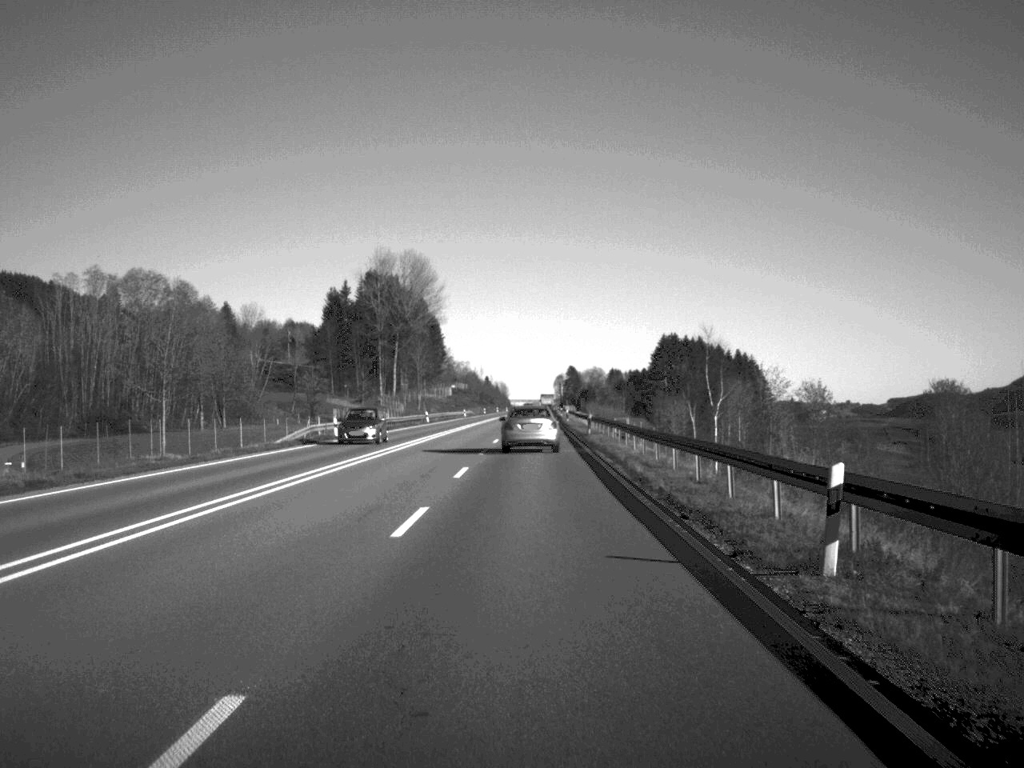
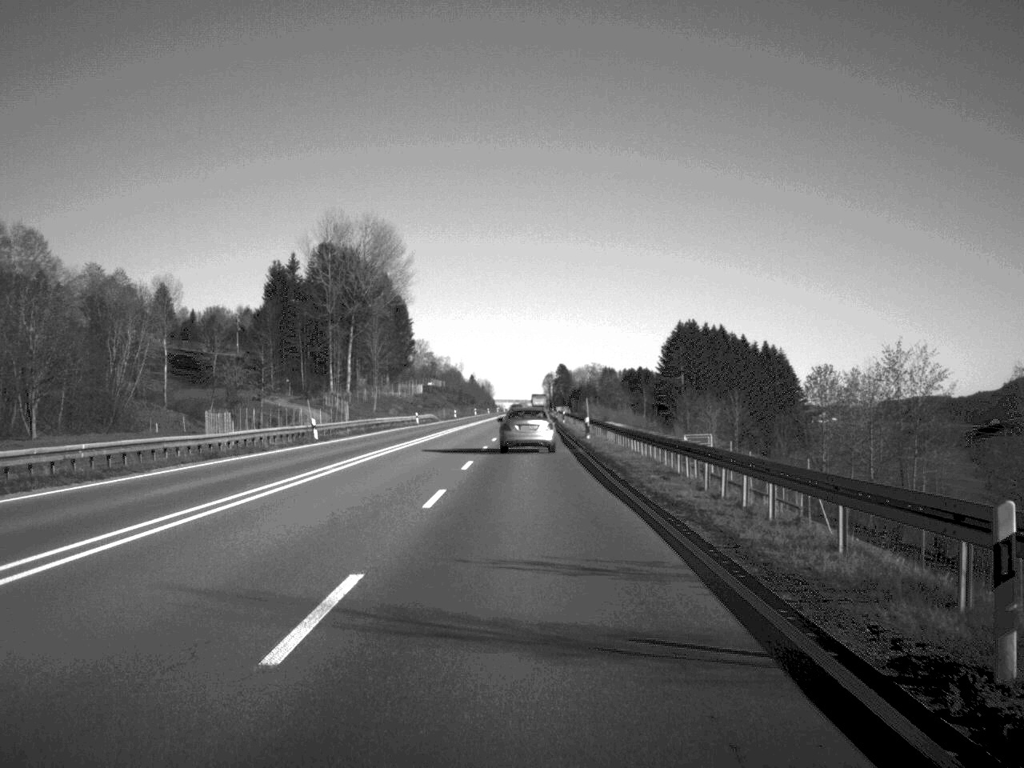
(+0.3, +54.9) m; +1°
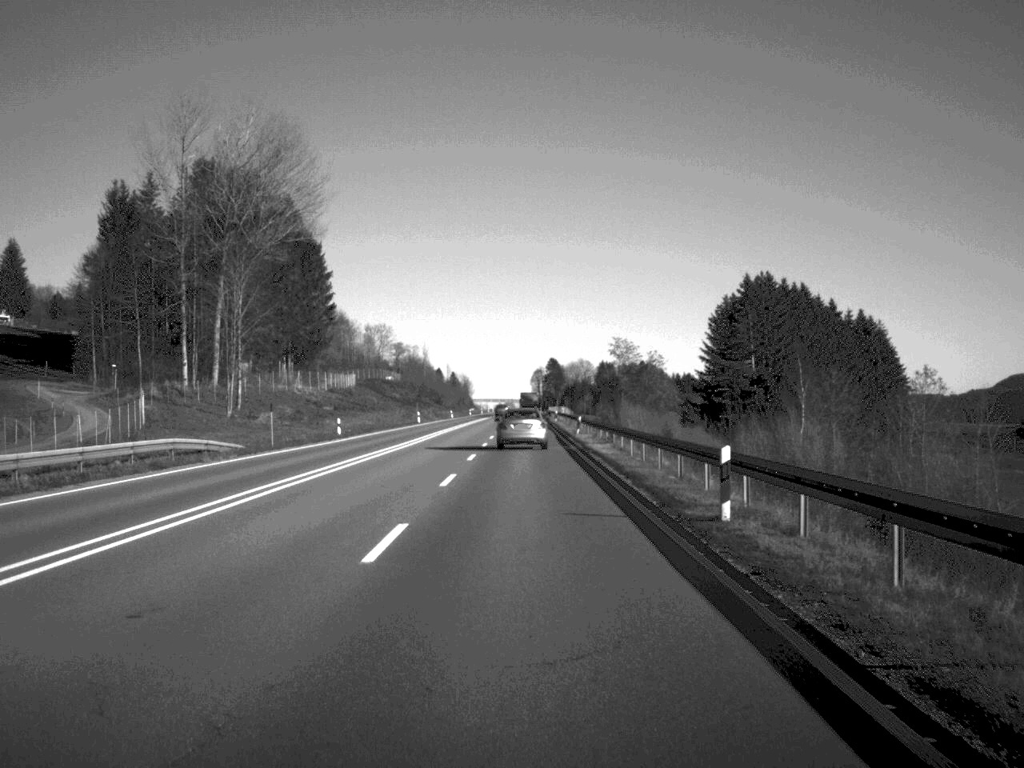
(+0.3, +90.5) m; +1°
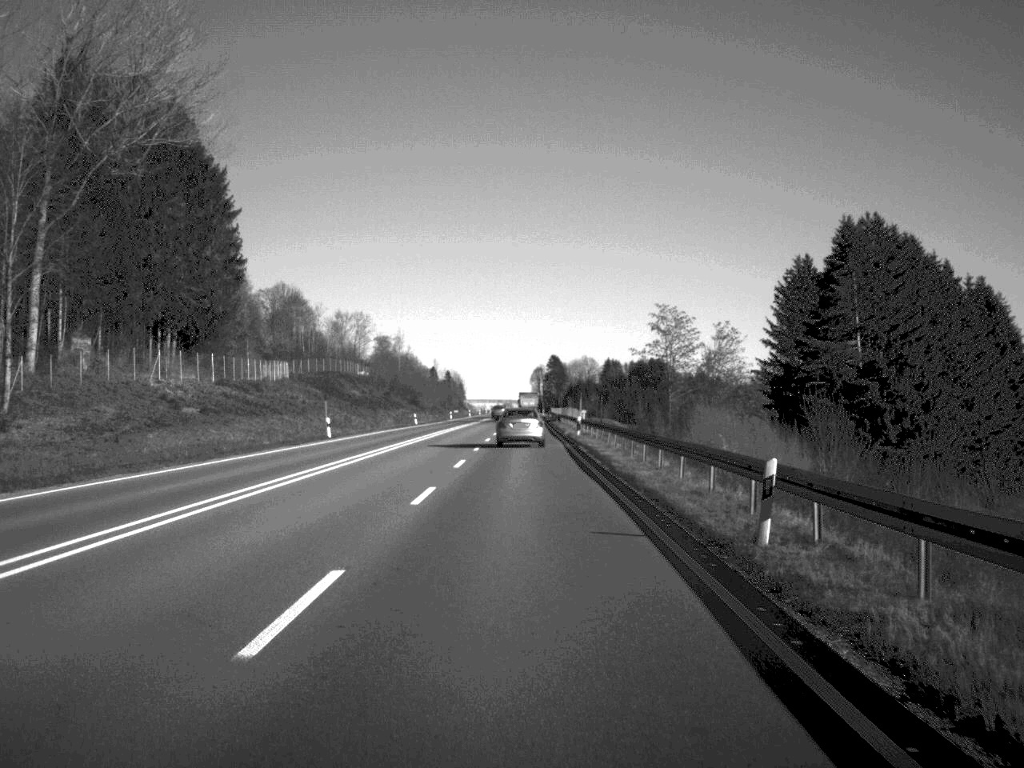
(0.0, +52.7) m; 0°
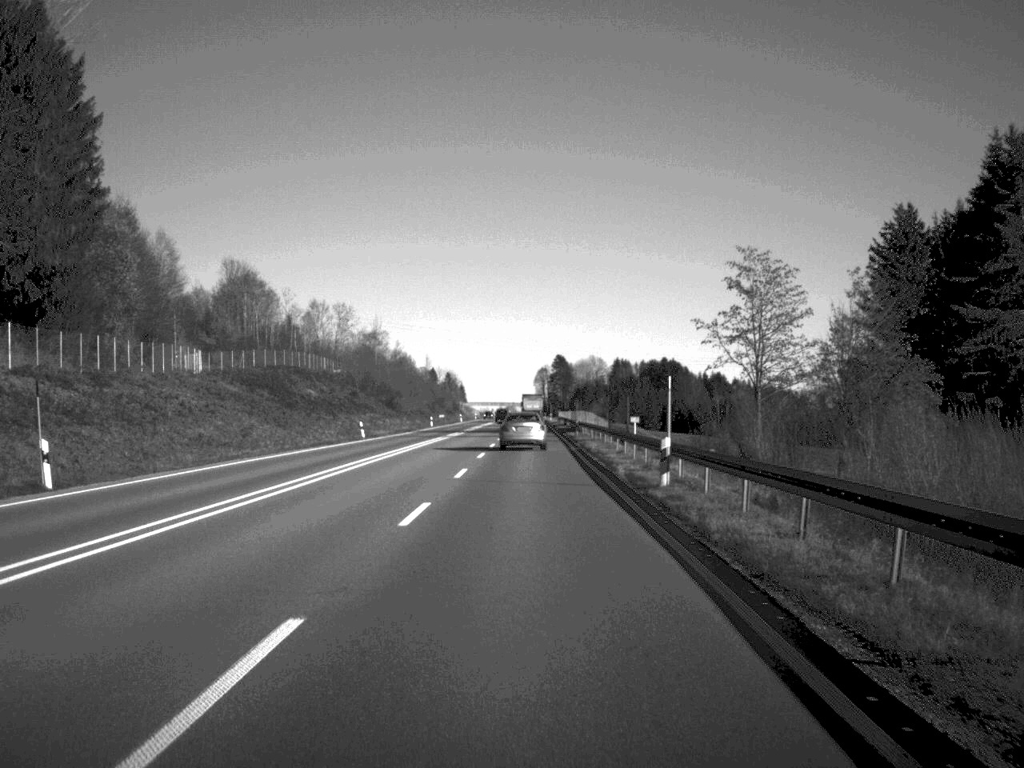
(-0.1, +38.8) m; 0°
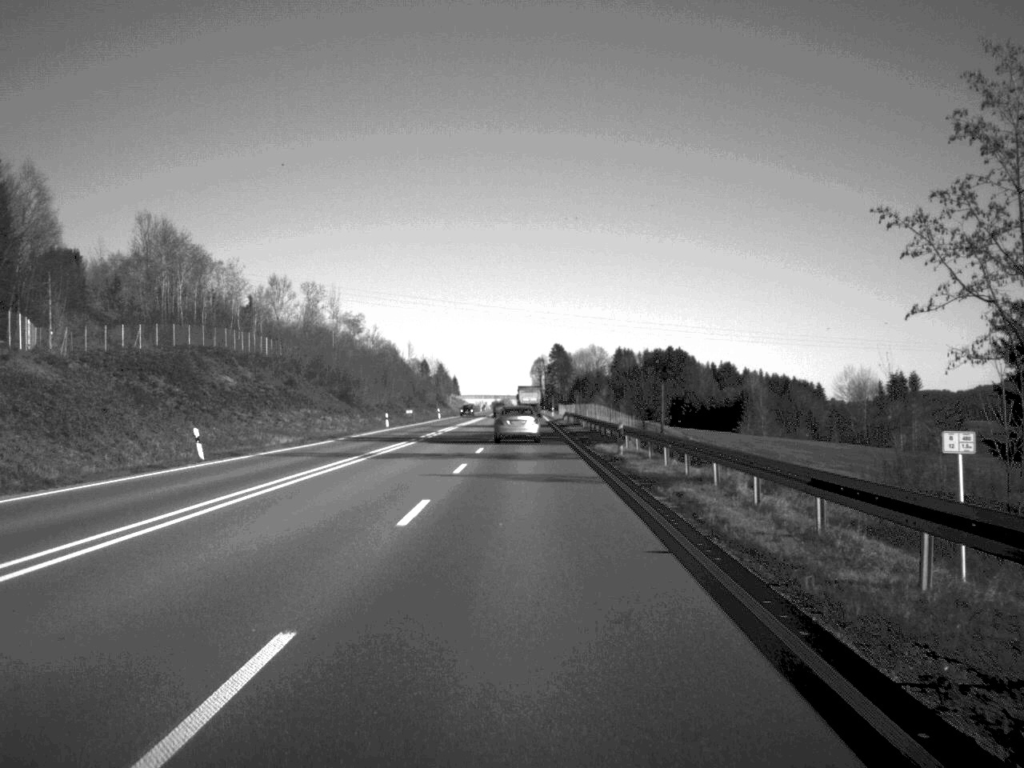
(+0.1, +36.7) m; 0°
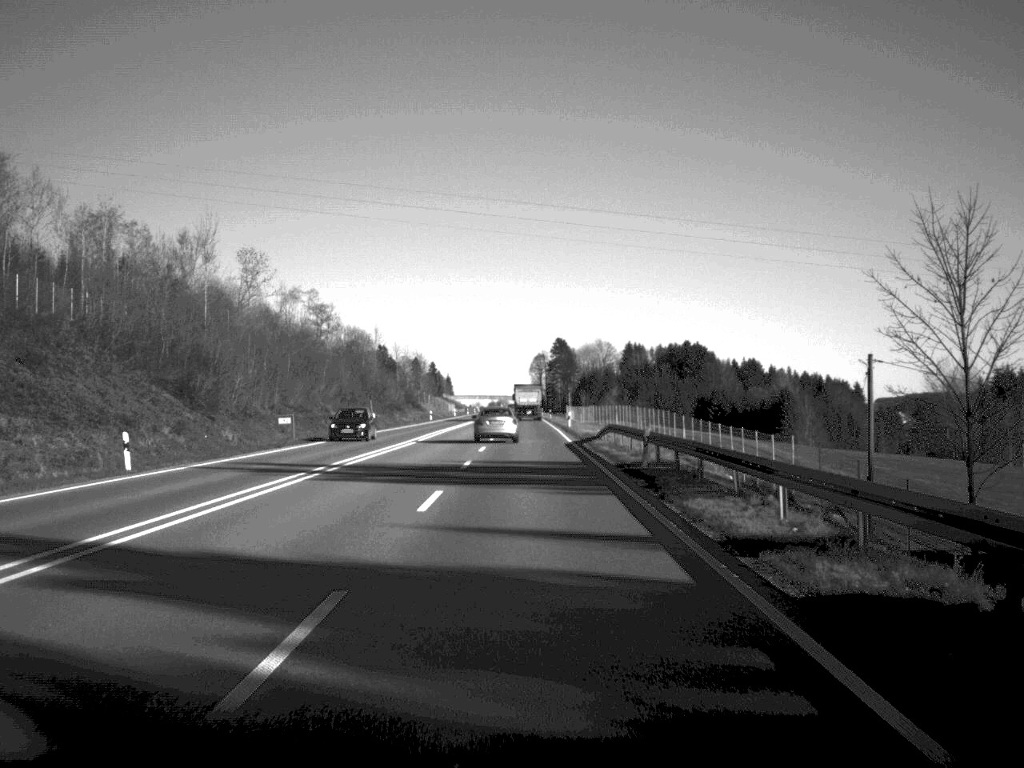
(0.0, +57.7) m; 0°
